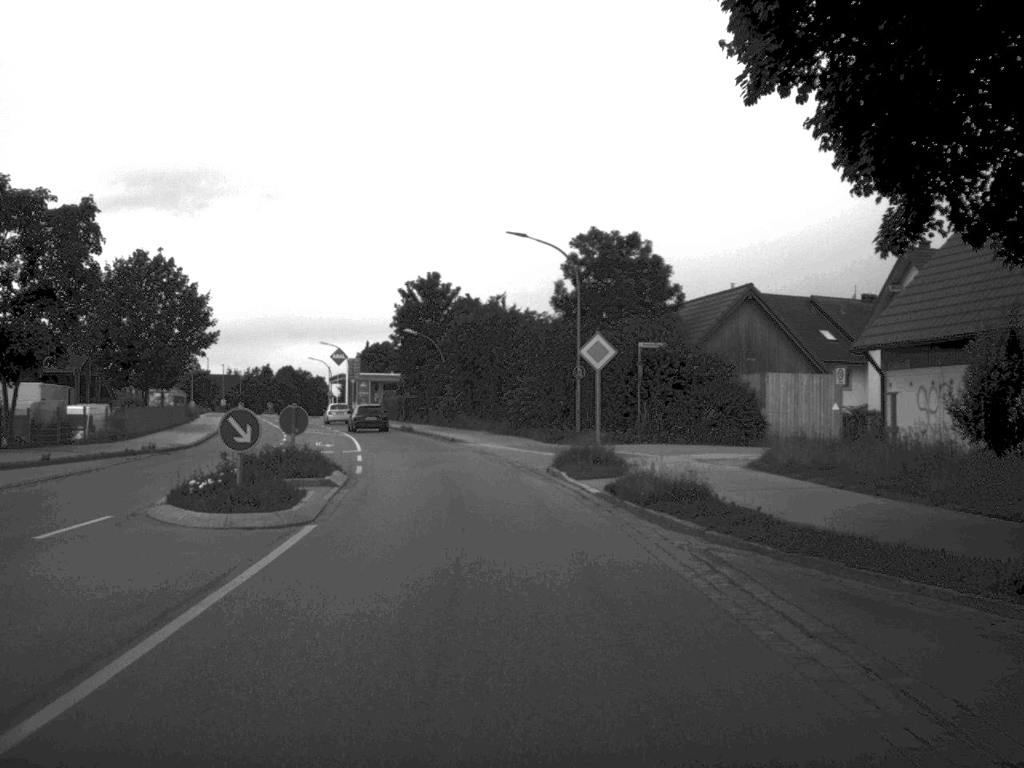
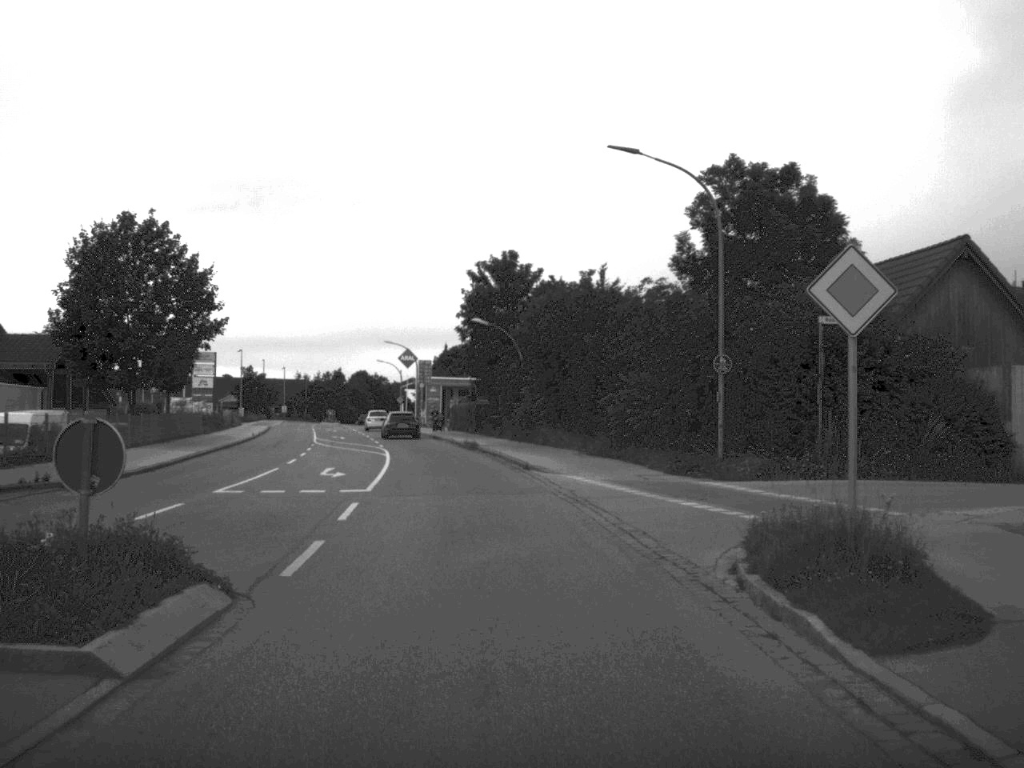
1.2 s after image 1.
(-0.5, +15.9) m; -4°
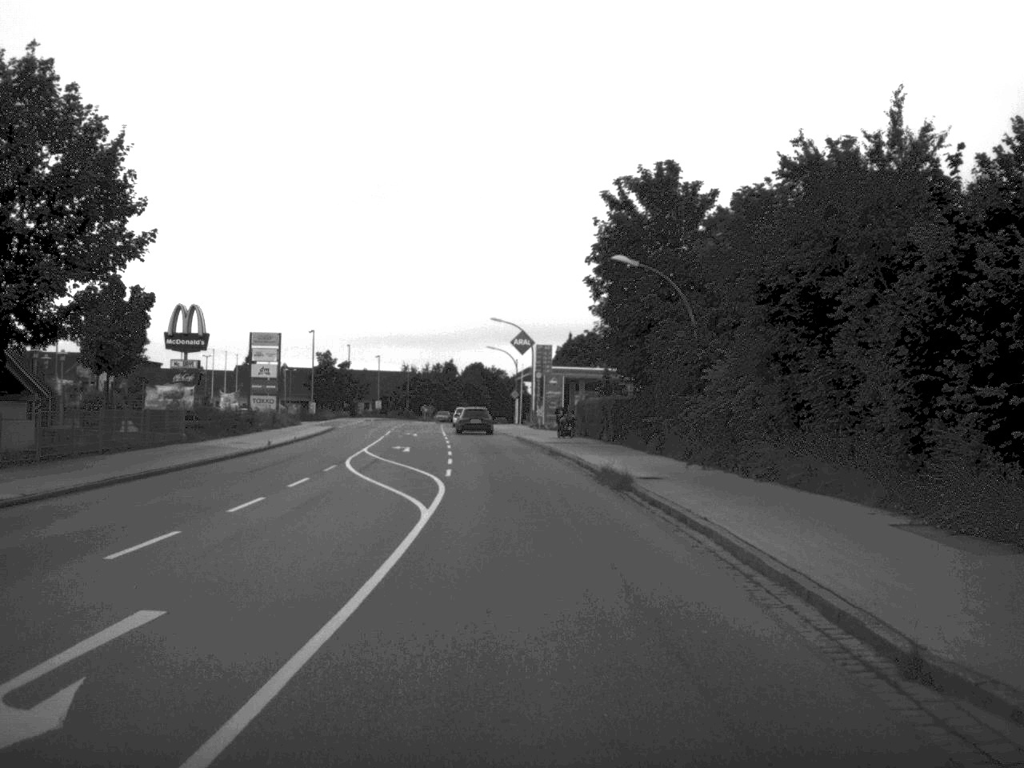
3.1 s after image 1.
(-1.3, +24.9) m; -6°
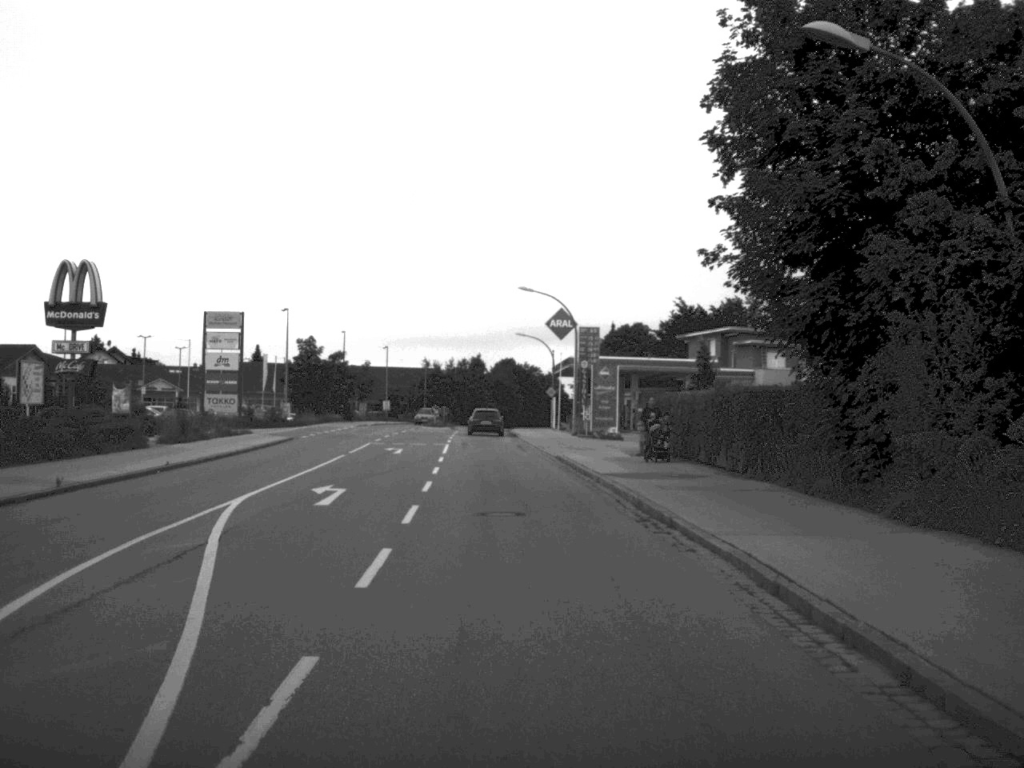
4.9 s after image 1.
(-0.3, +23.5) m; -2°
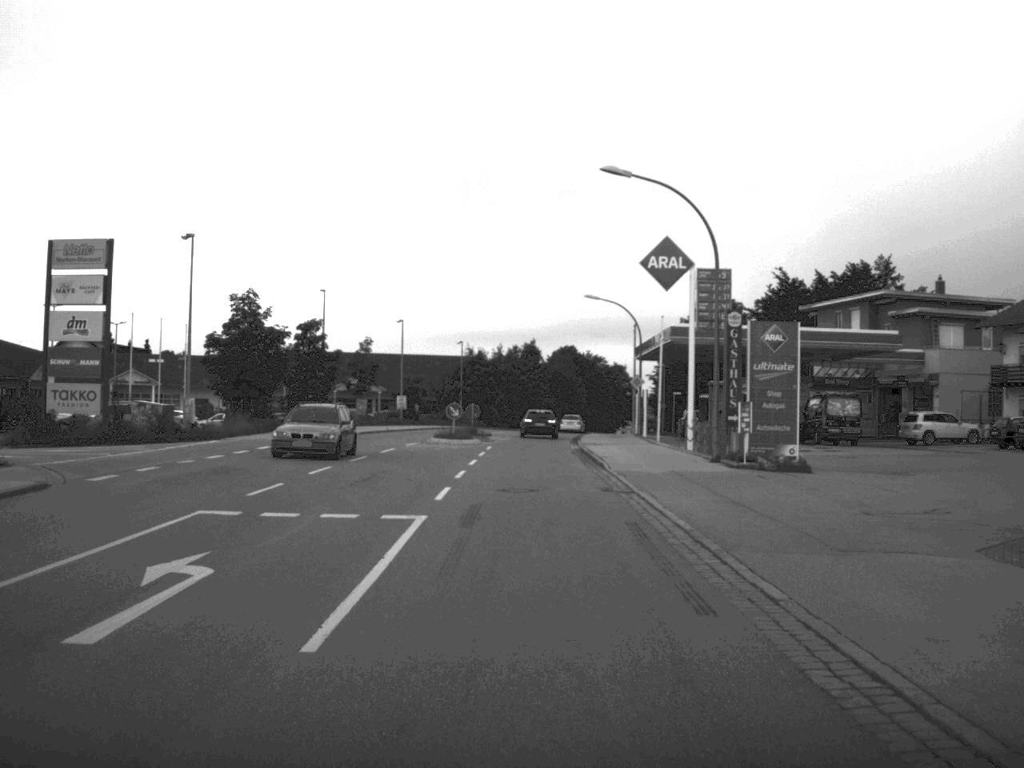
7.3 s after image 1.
(-0.8, +32.7) m; -3°
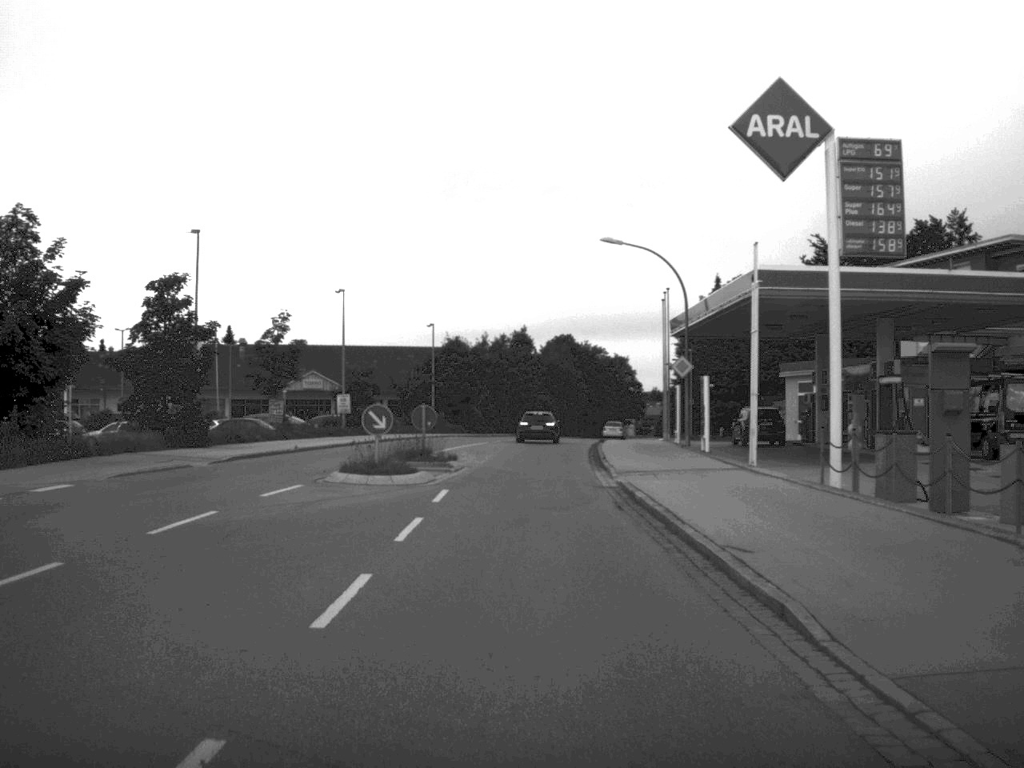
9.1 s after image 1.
(0.0, +22.8) m; 0°
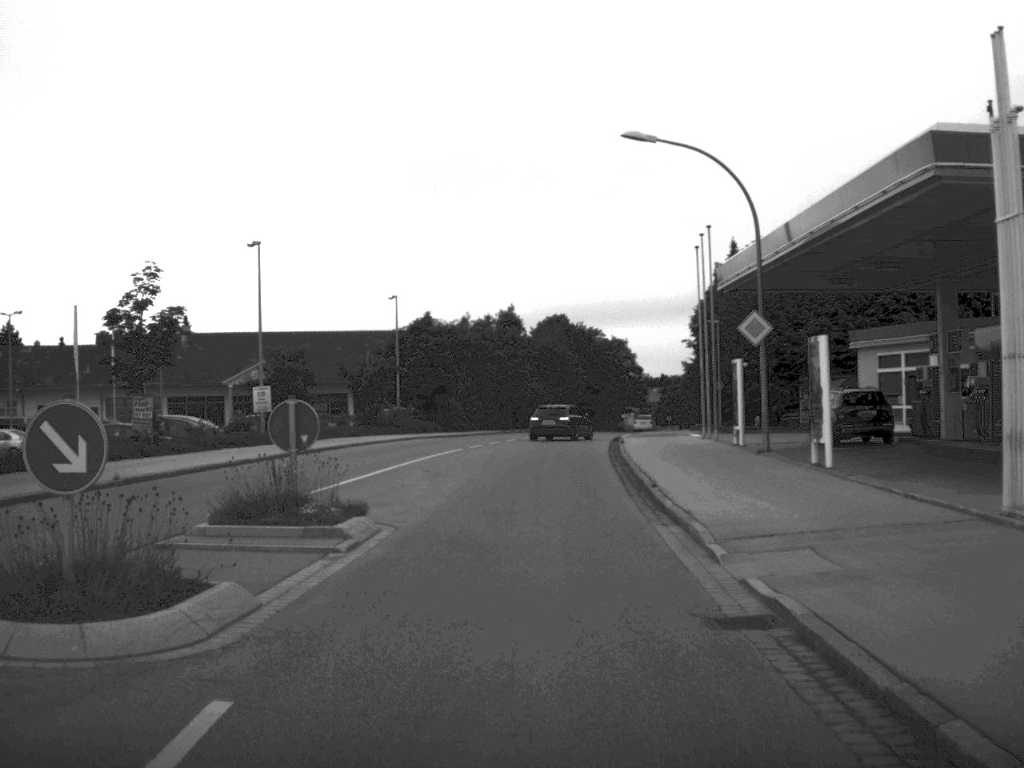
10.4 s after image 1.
(0.0, +16.4) m; 0°
